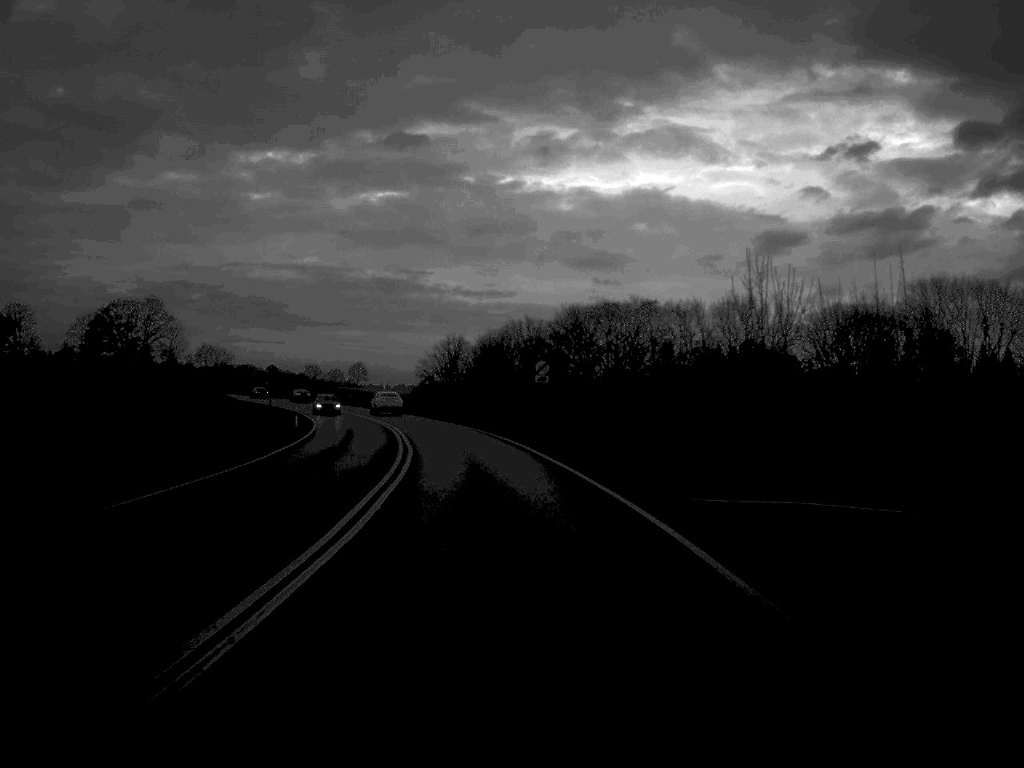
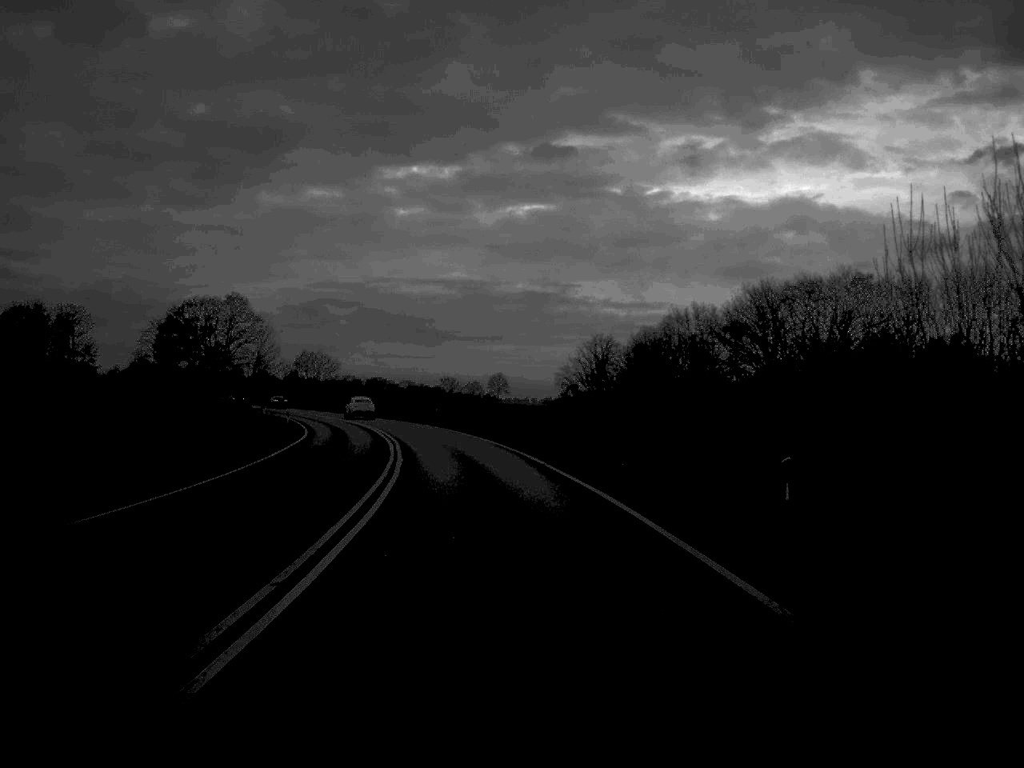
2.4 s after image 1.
(-2.8, +50.4) m; -7°
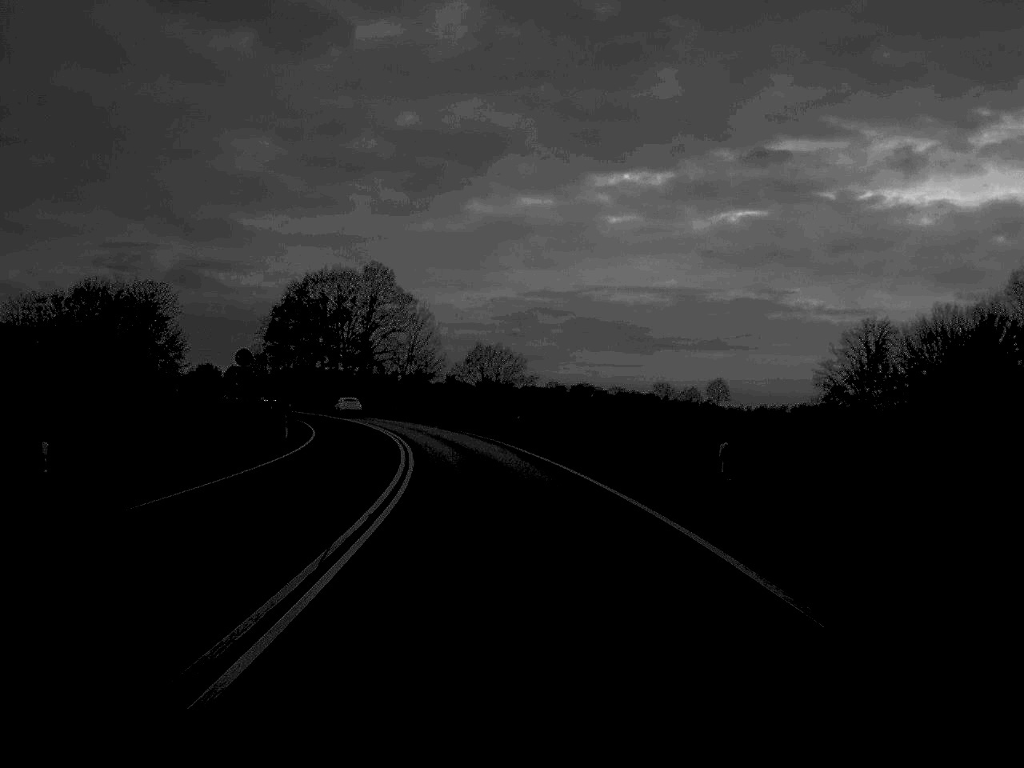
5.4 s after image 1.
(-5.4, +65.0) m; -9°
